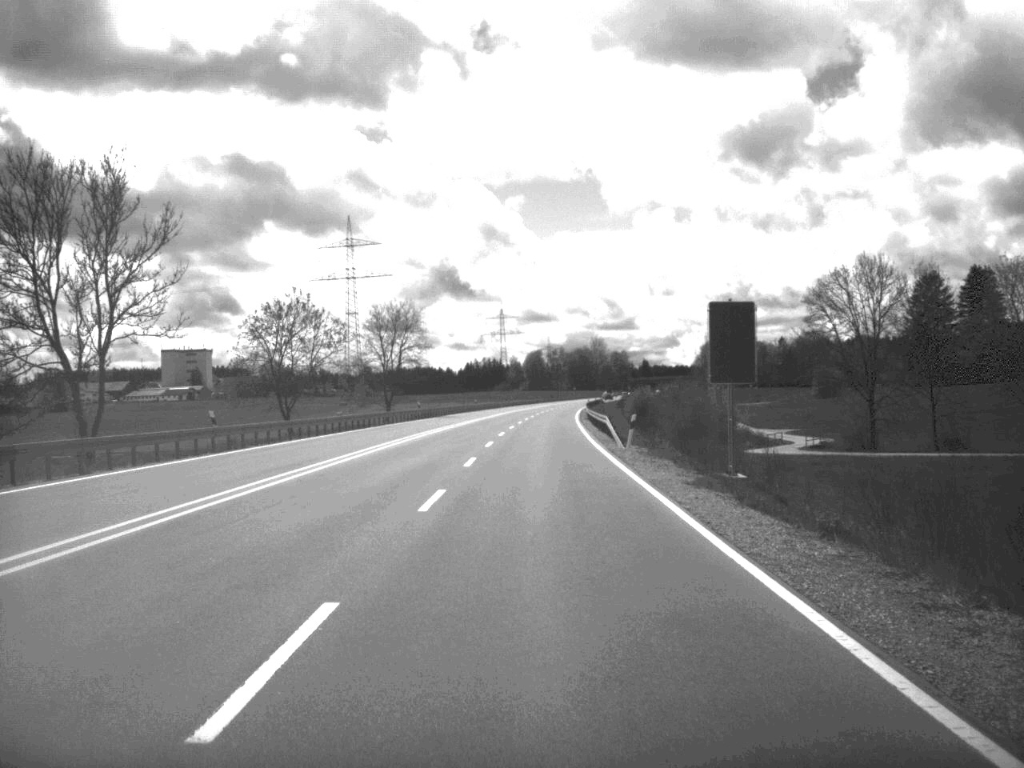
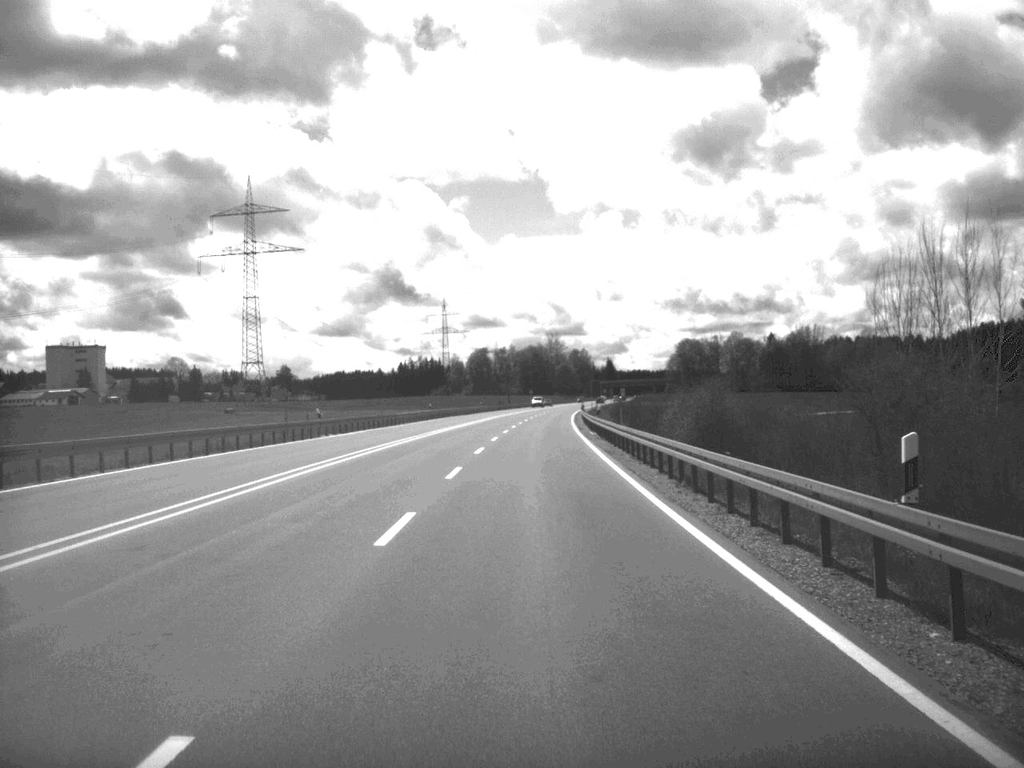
(+1.3, +87.3) m; +2°
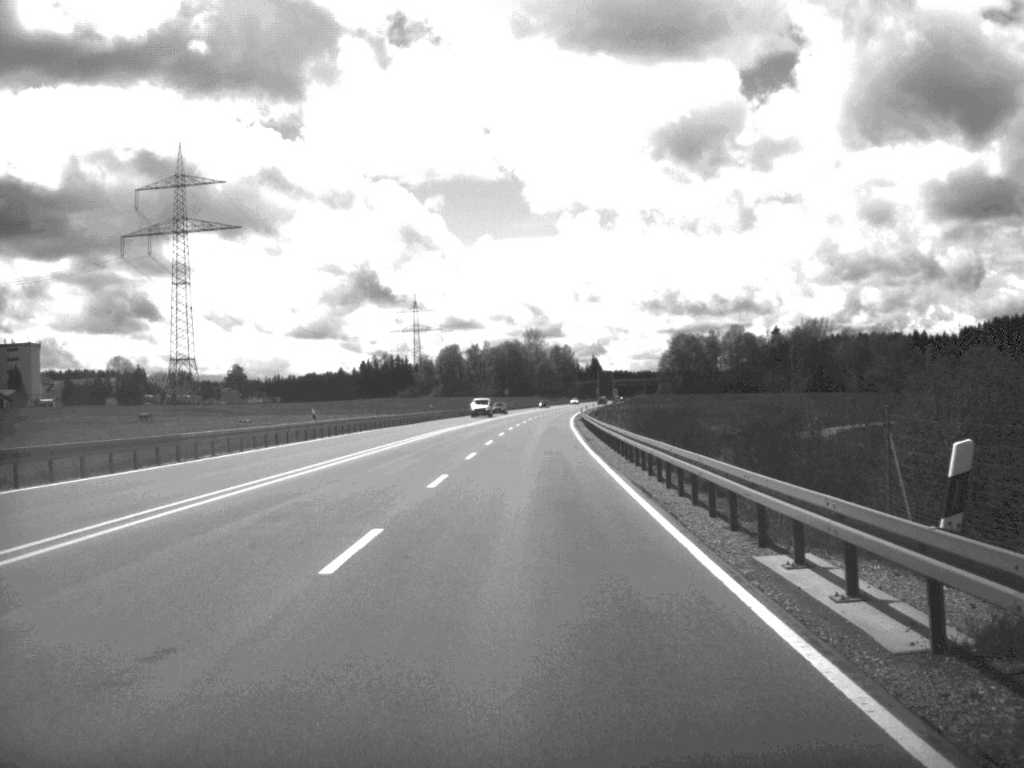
(+0.5, +49.9) m; +1°
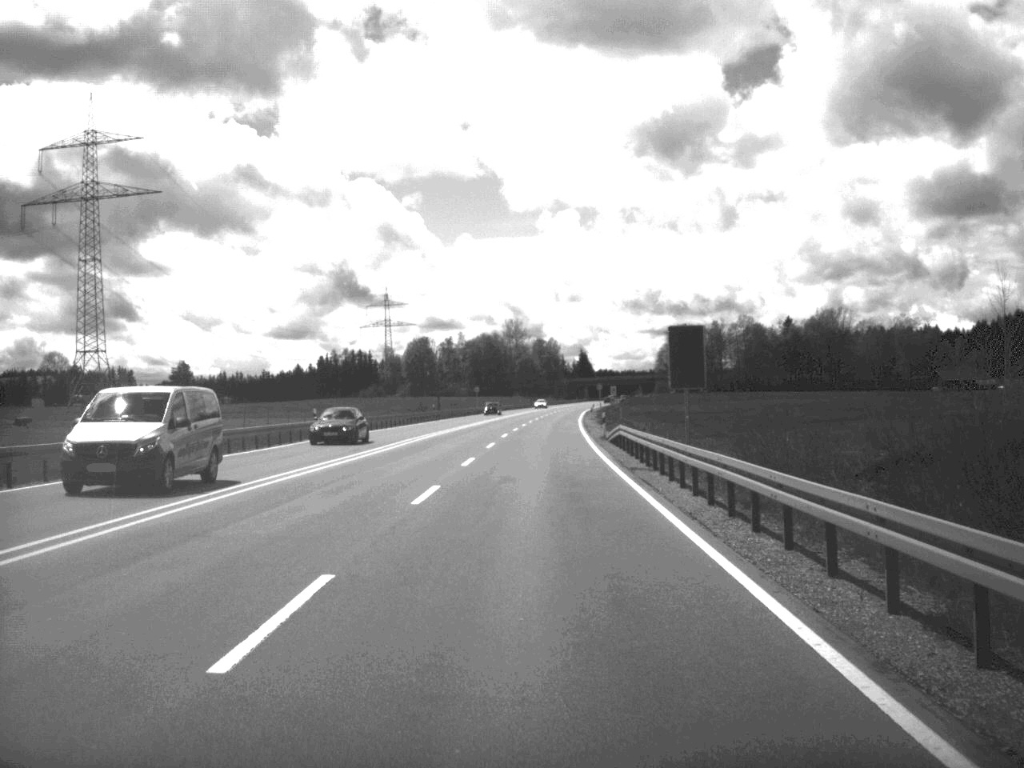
(+0.4, +51.9) m; +1°
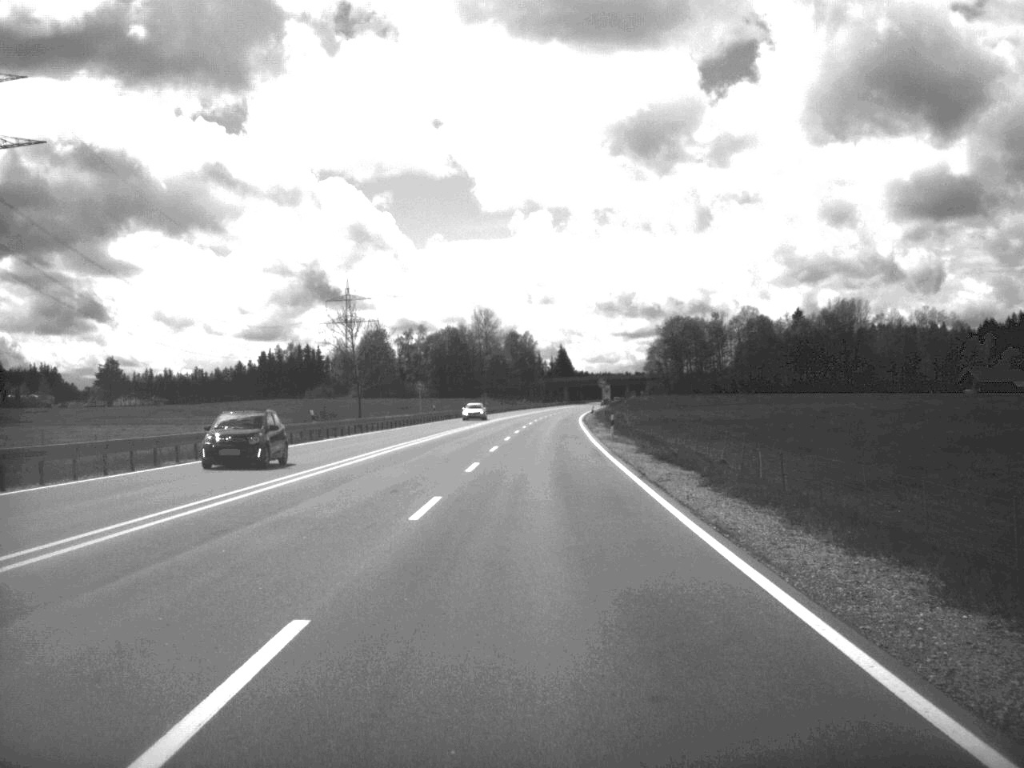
(+0.4, +49.9) m; +1°
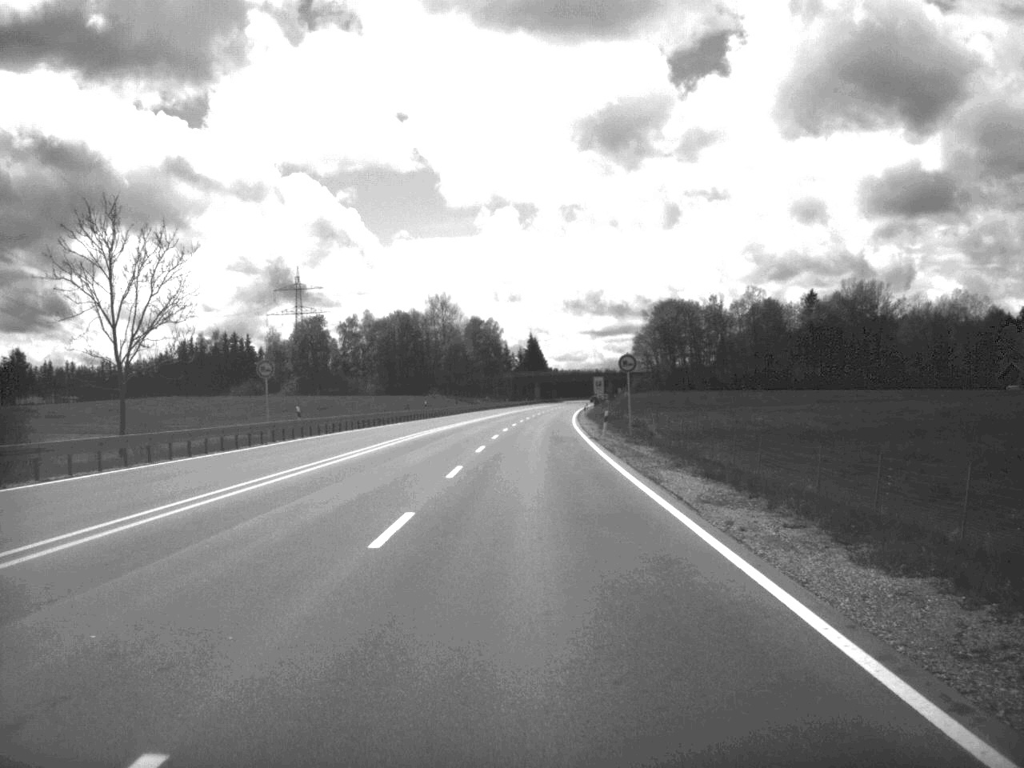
(+0.7, +51.0) m; +1°
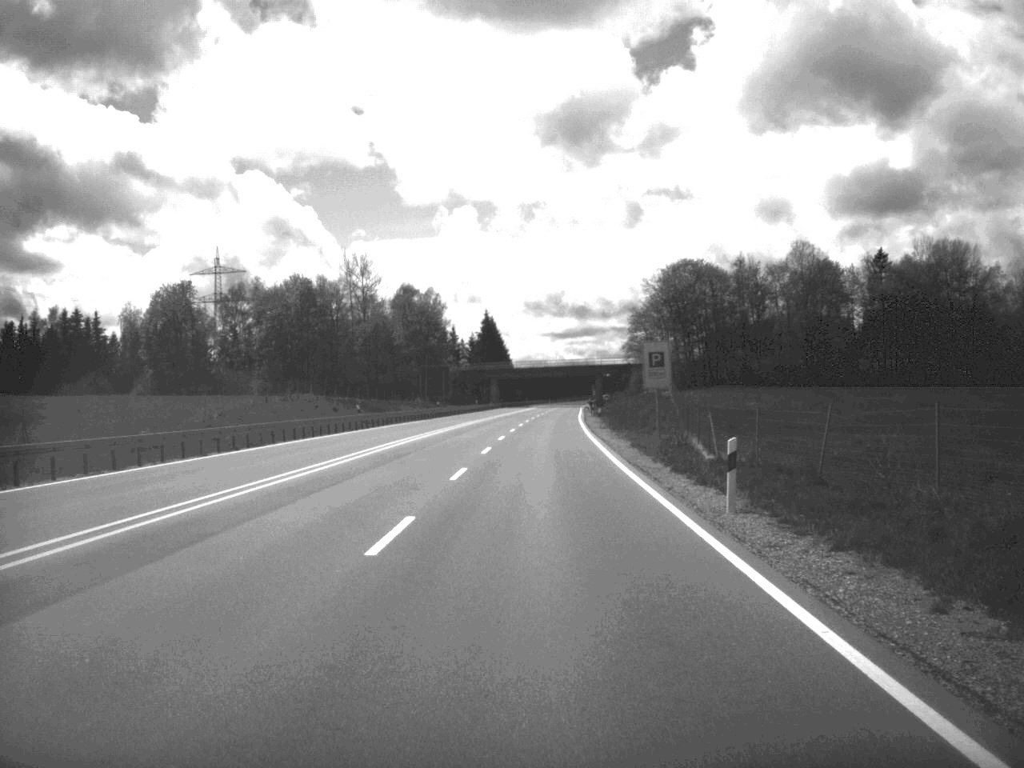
(+1.1, +83.8) m; +2°
